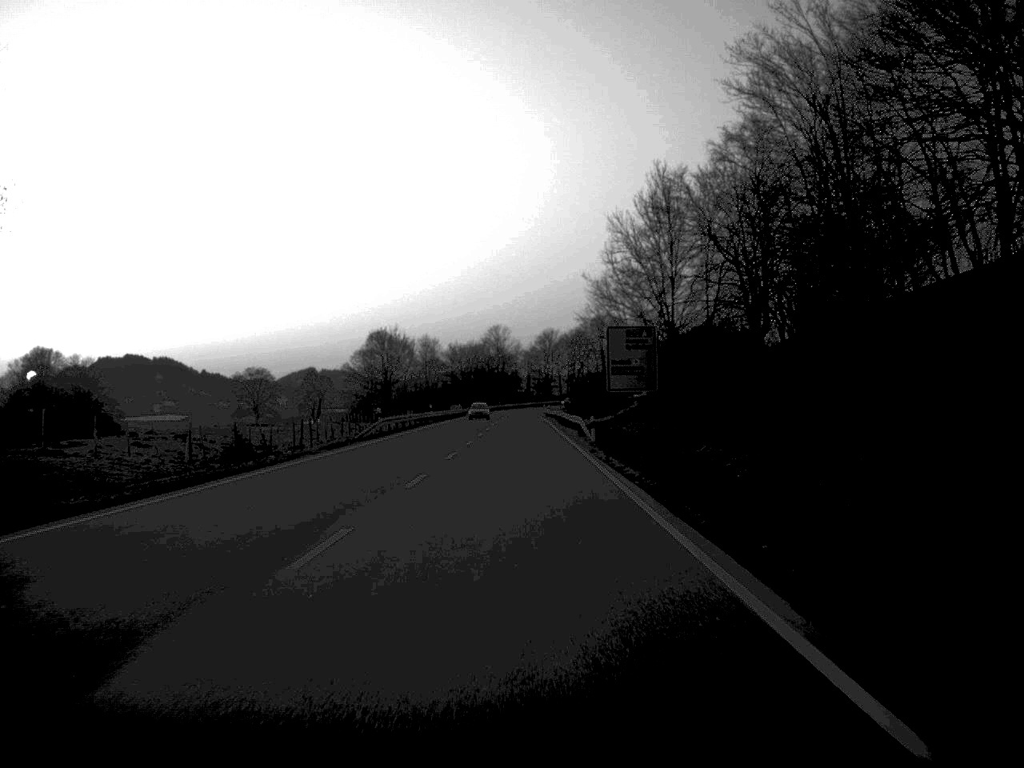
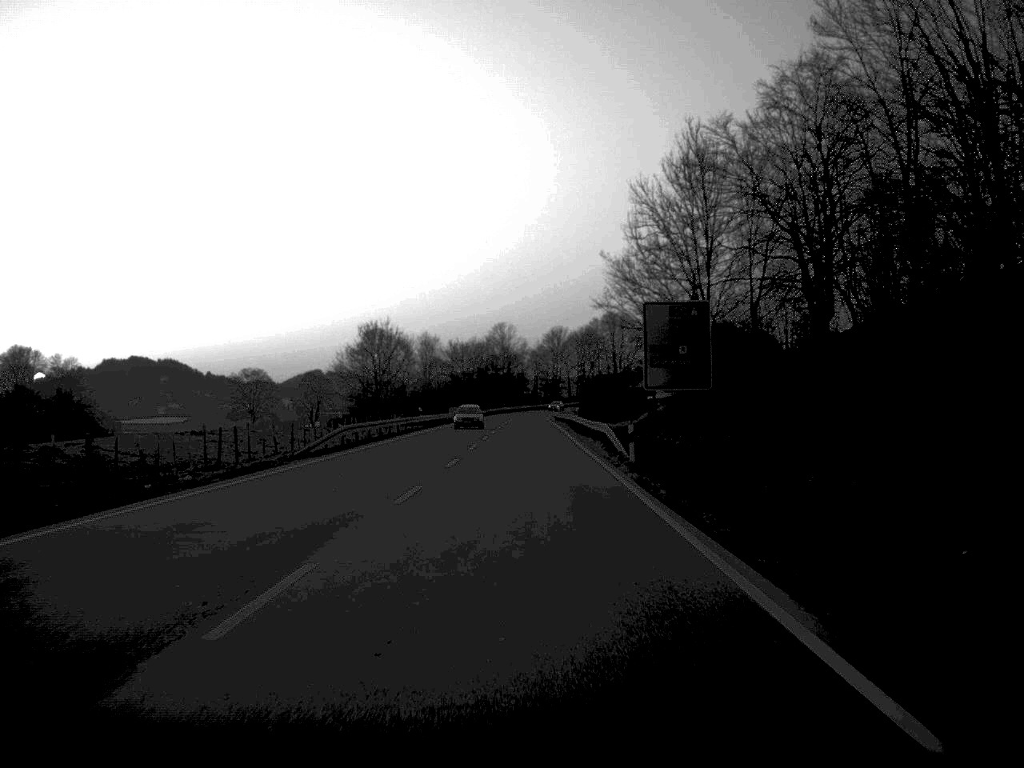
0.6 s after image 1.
(0.0, +15.3) m; 0°
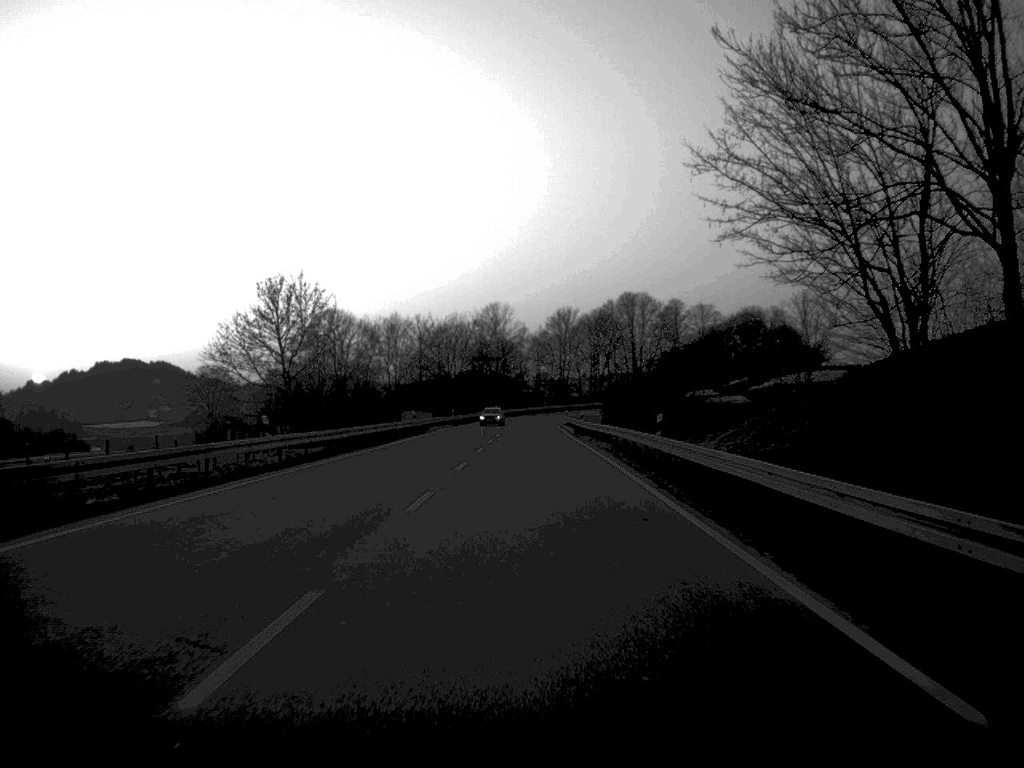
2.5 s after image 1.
(-0.1, +49.6) m; 0°
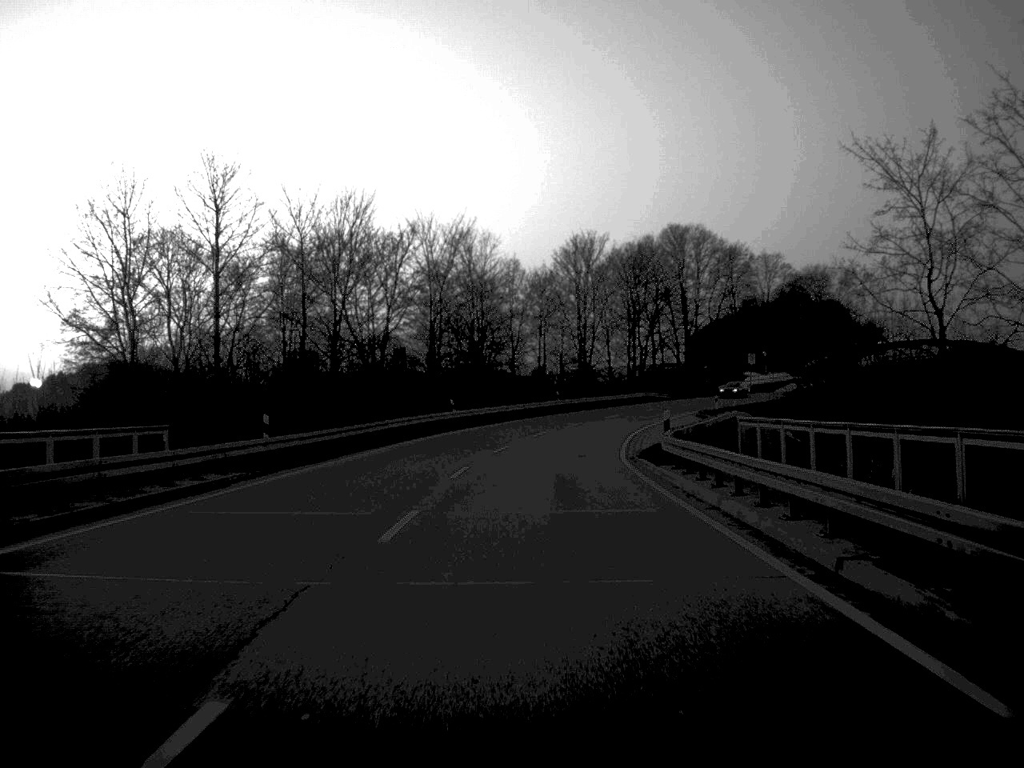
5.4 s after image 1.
(+0.1, +75.5) m; 0°
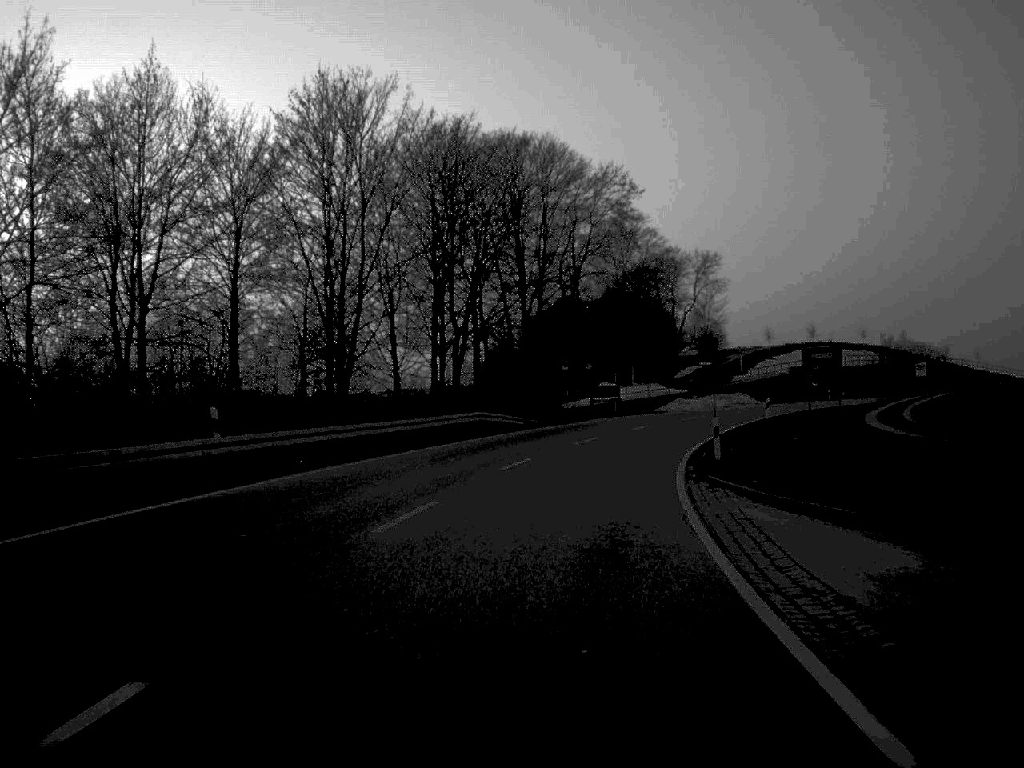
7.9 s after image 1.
(+3.9, +58.7) m; +10°
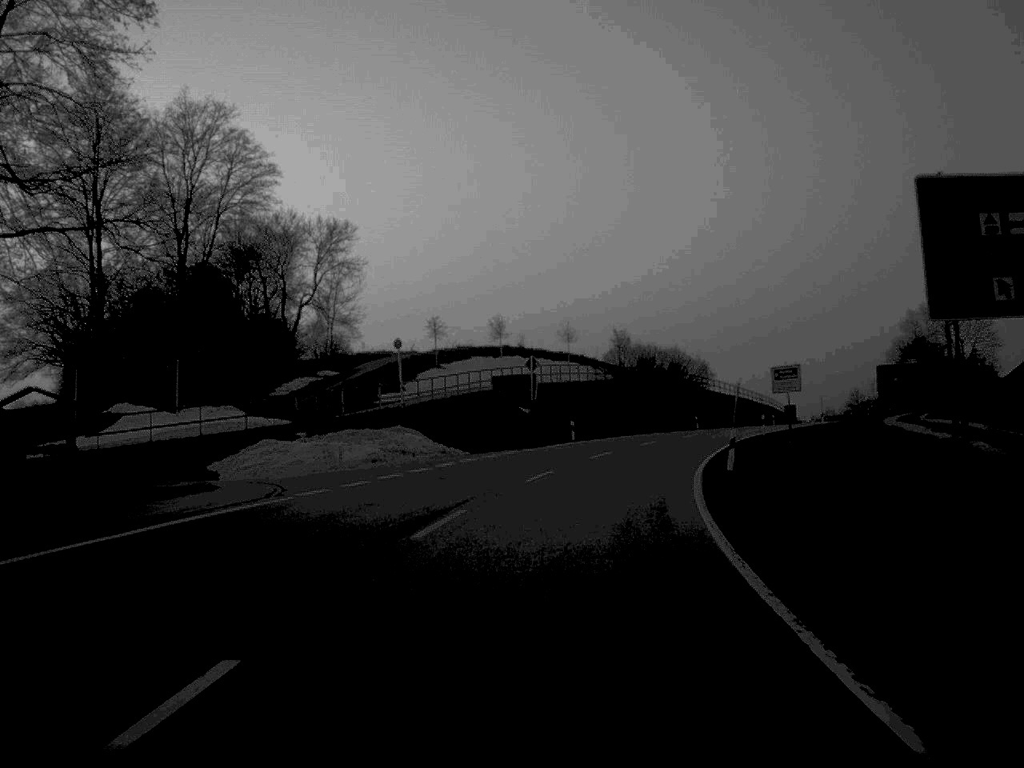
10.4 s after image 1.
(+8.2, +57.5) m; +17°
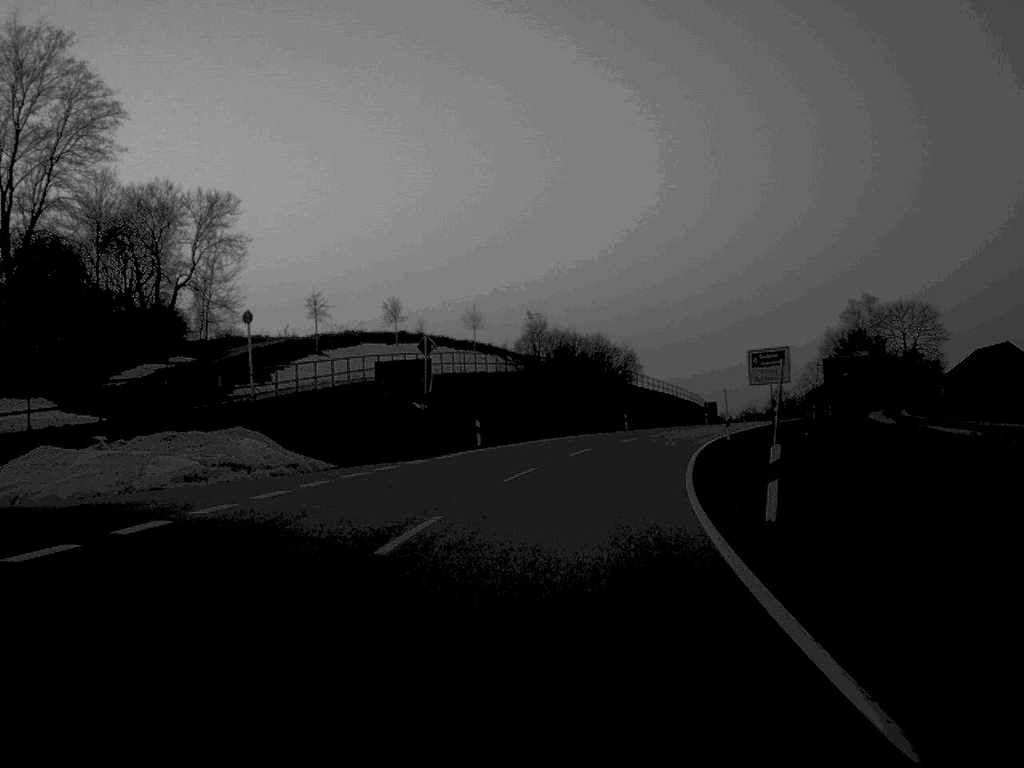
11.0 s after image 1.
(+0.5, +13.9) m; +4°
